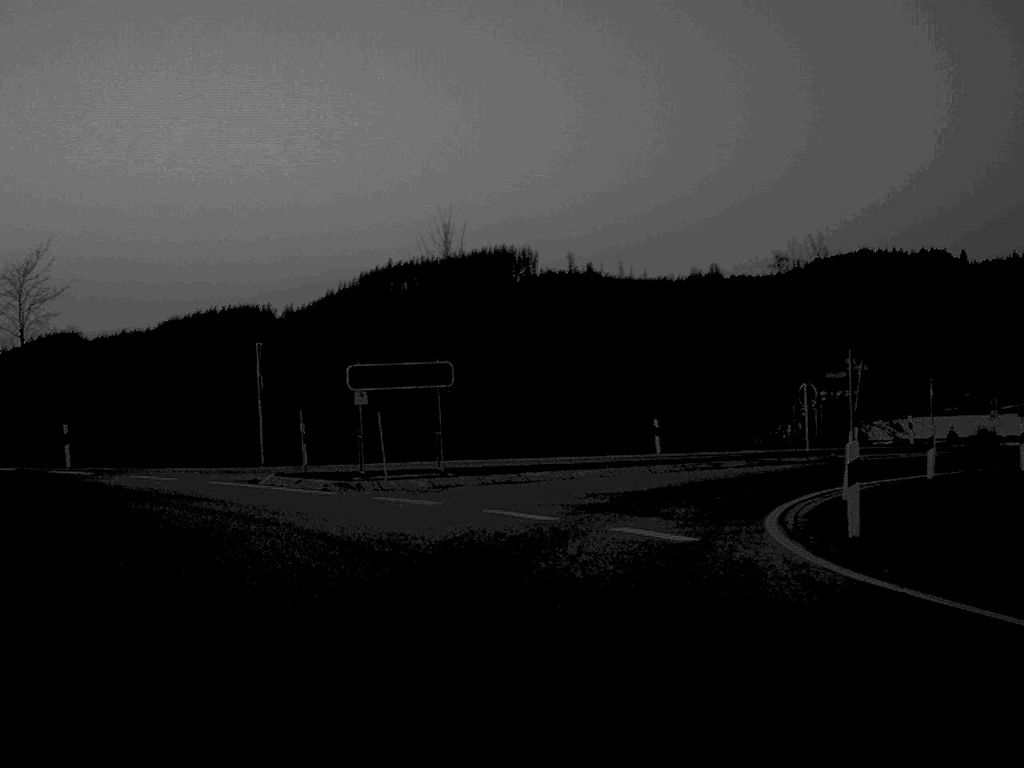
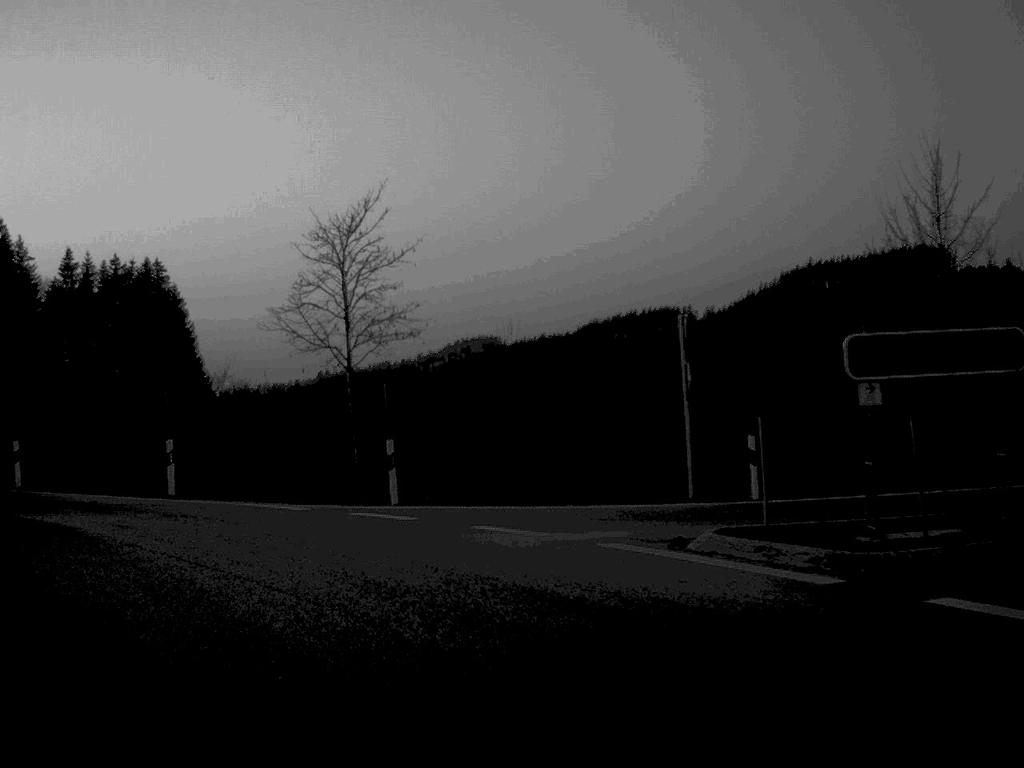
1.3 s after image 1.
(-1.7, +10.4) m; -19°
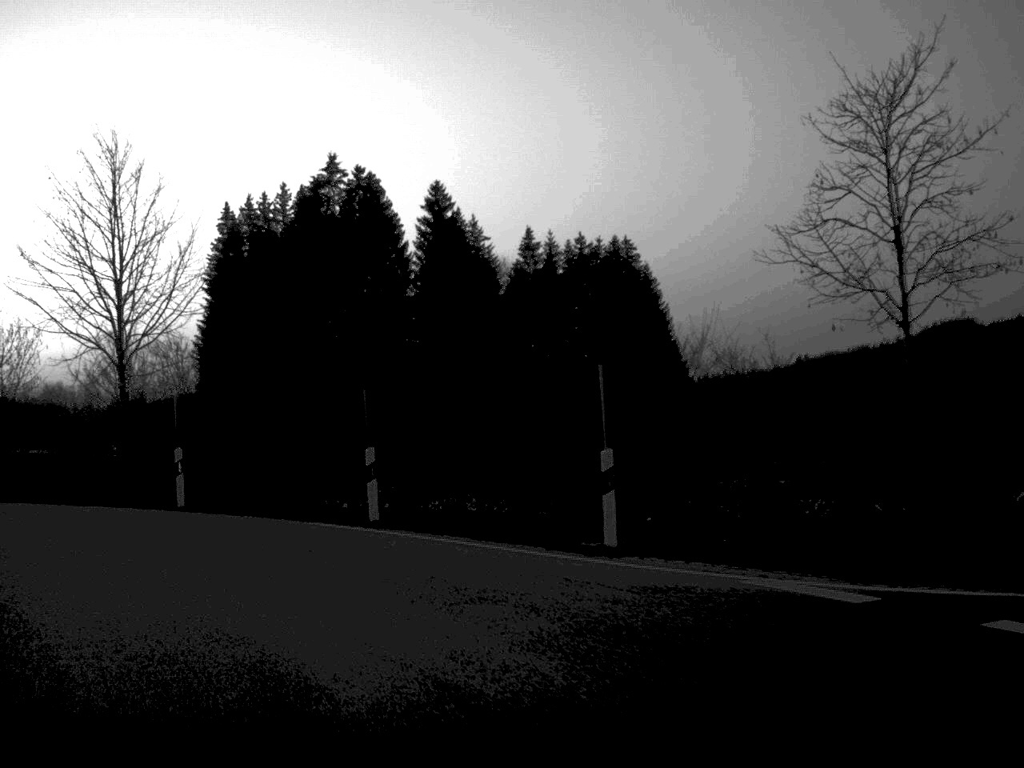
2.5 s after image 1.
(-1.9, +10.3) m; -22°
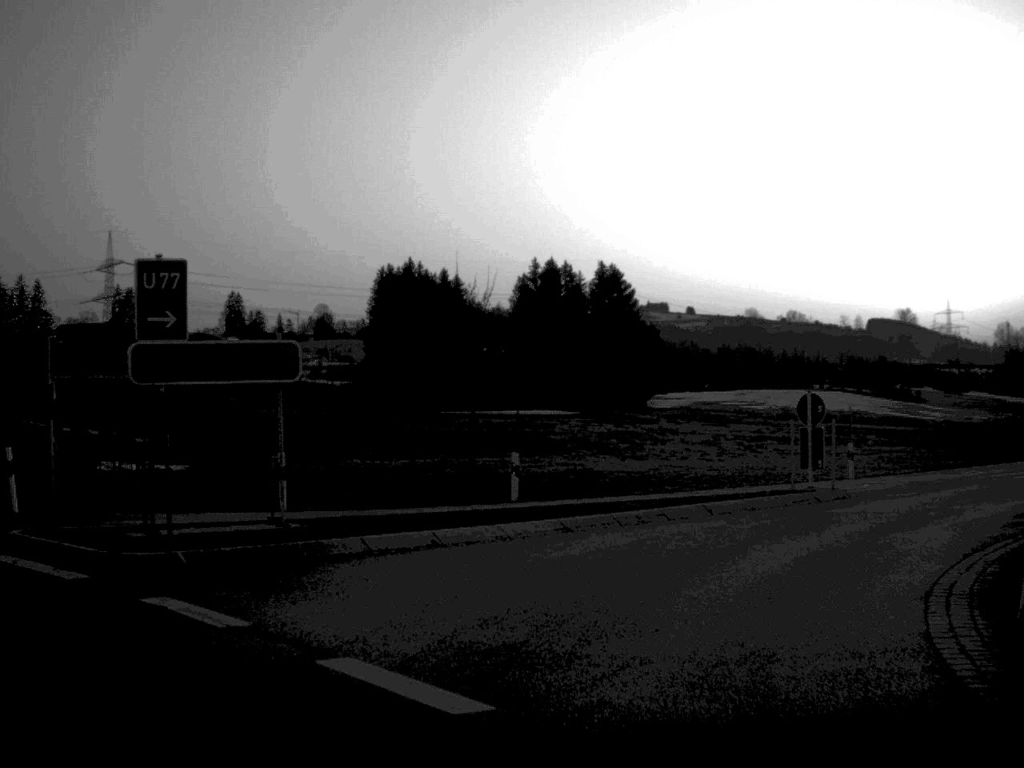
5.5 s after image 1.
(-13.5, +23.4) m; -43°
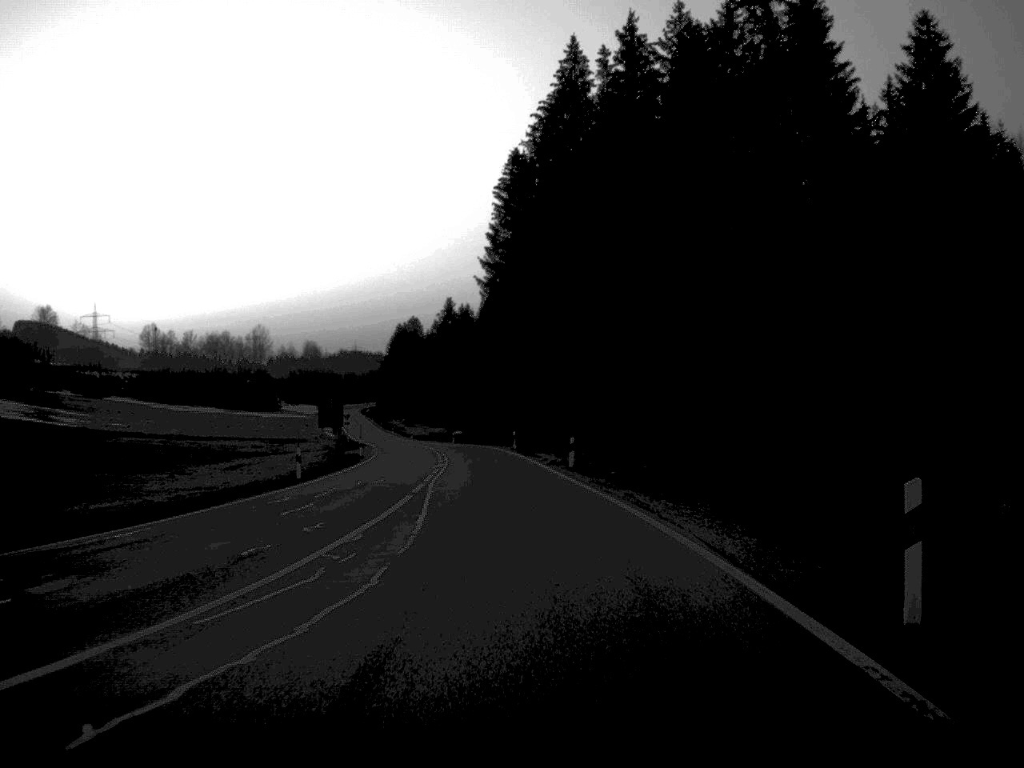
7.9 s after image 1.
(+8.8, +22.3) m; +38°
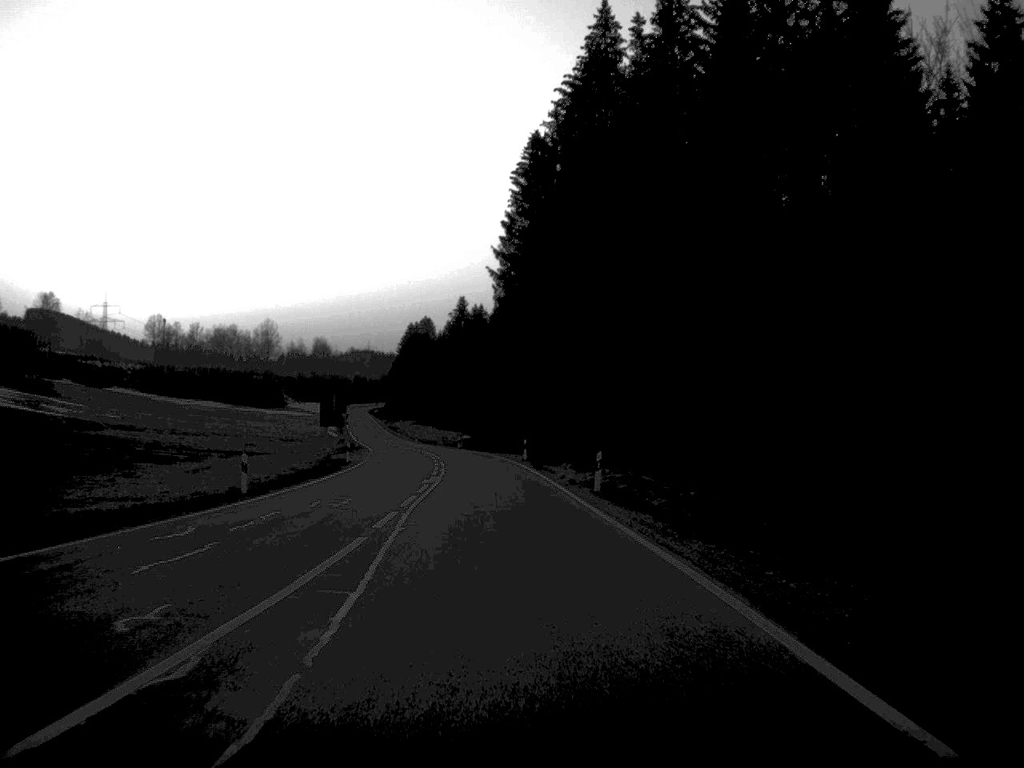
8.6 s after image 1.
(0.0, +9.7) m; -1°
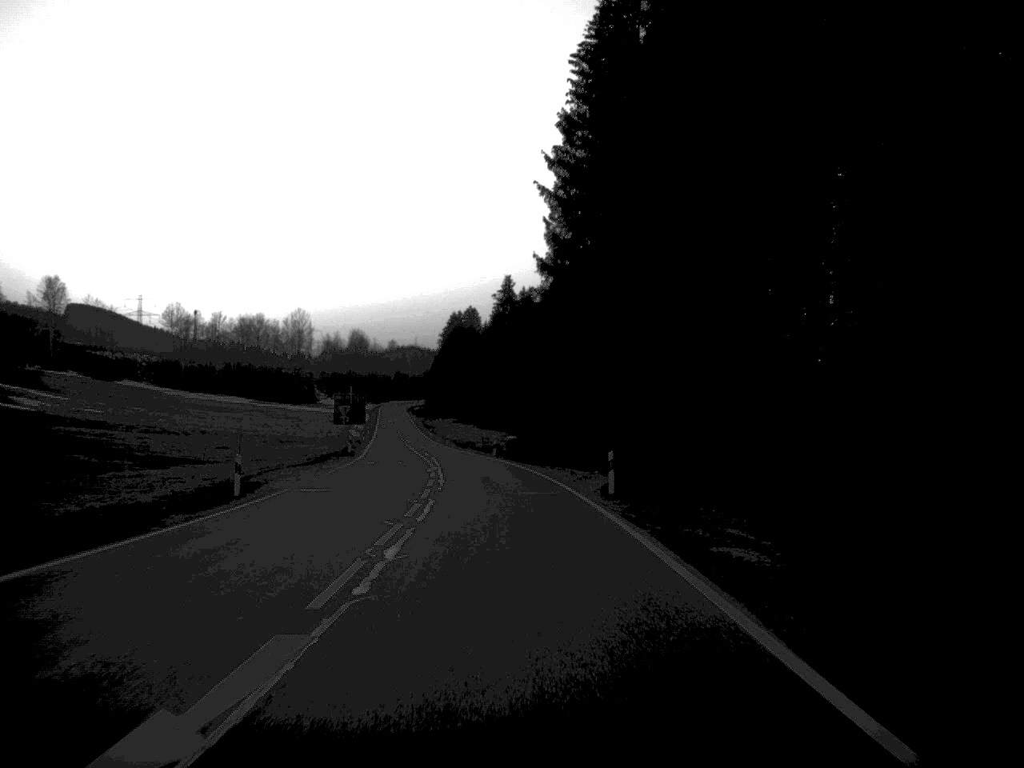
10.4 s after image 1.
(-0.8, +33.6) m; -2°
